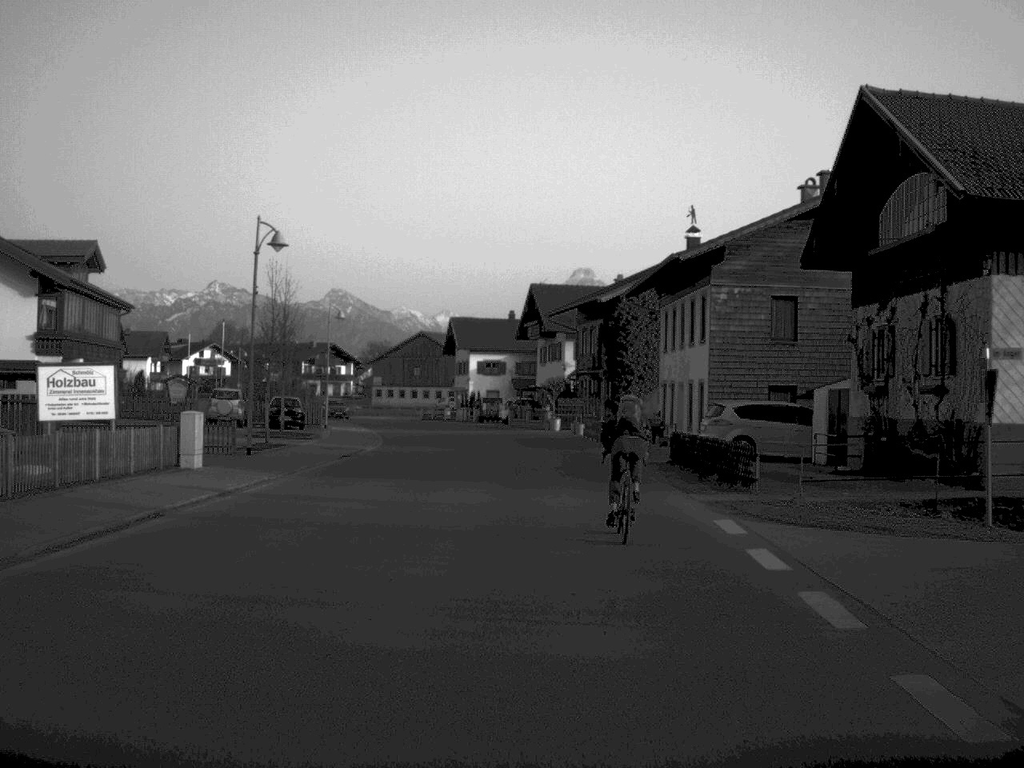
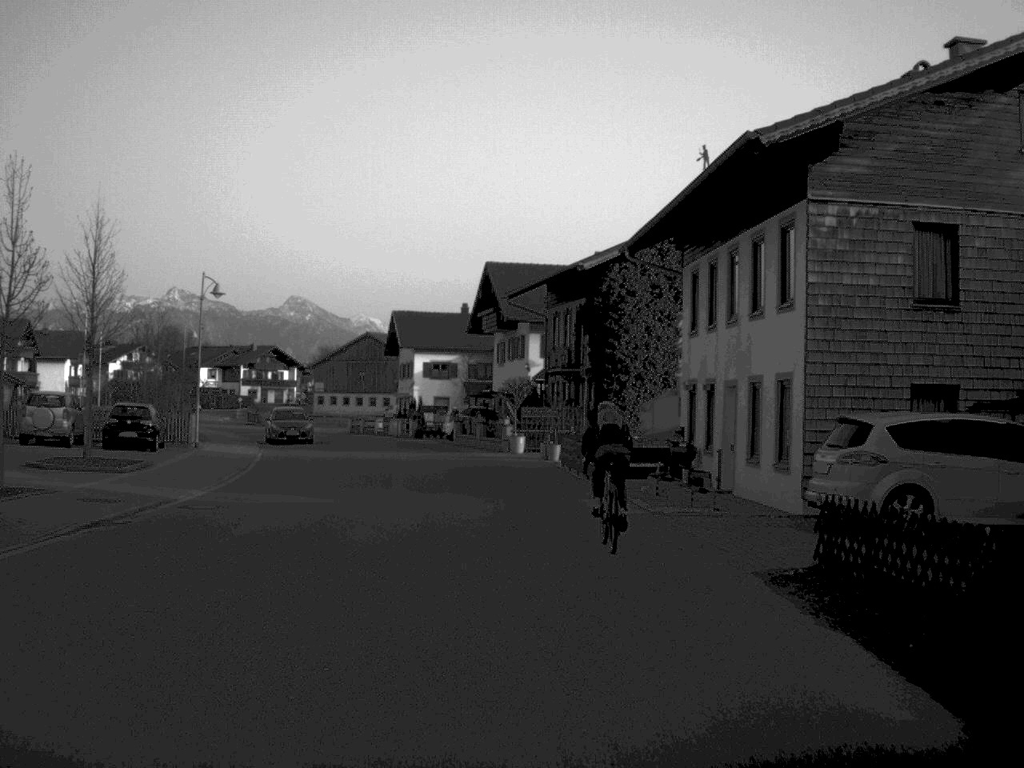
(+0.3, +17.4) m; +2°
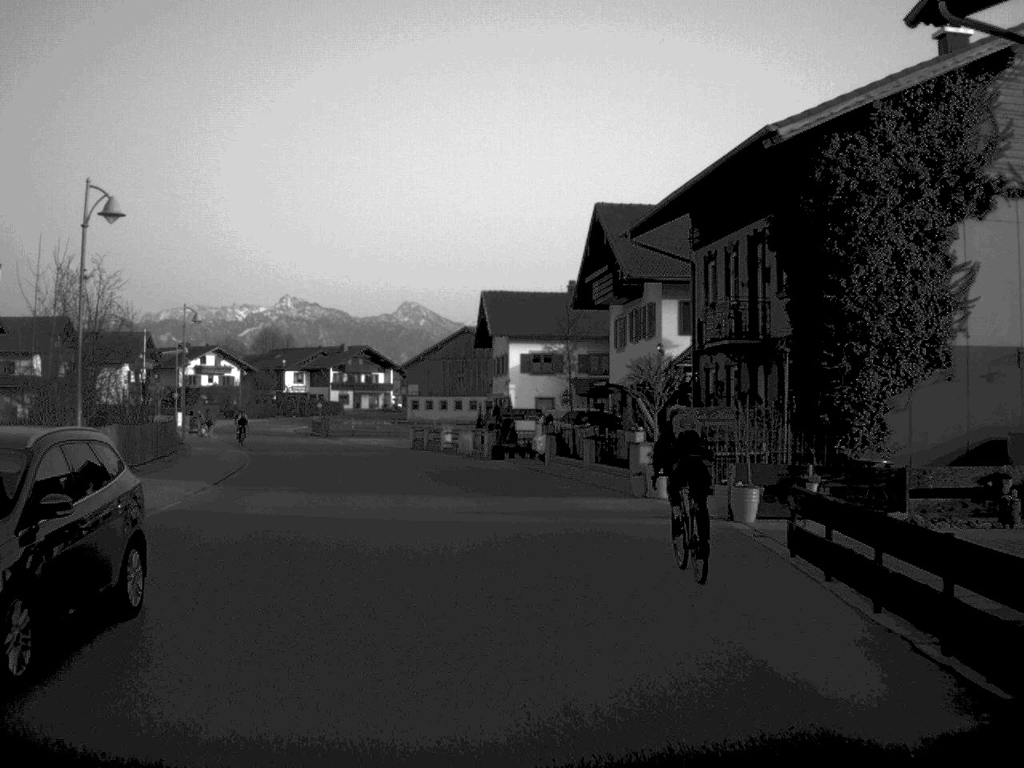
(-0.4, +19.8) m; -5°
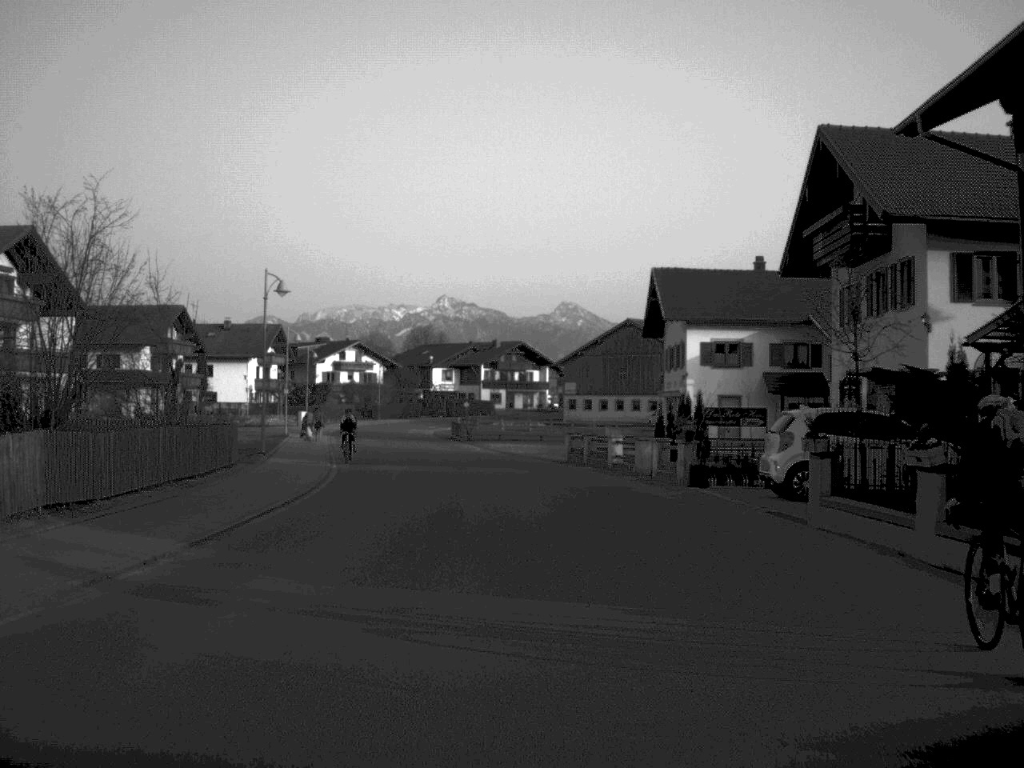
(-0.9, +13.1) m; -7°
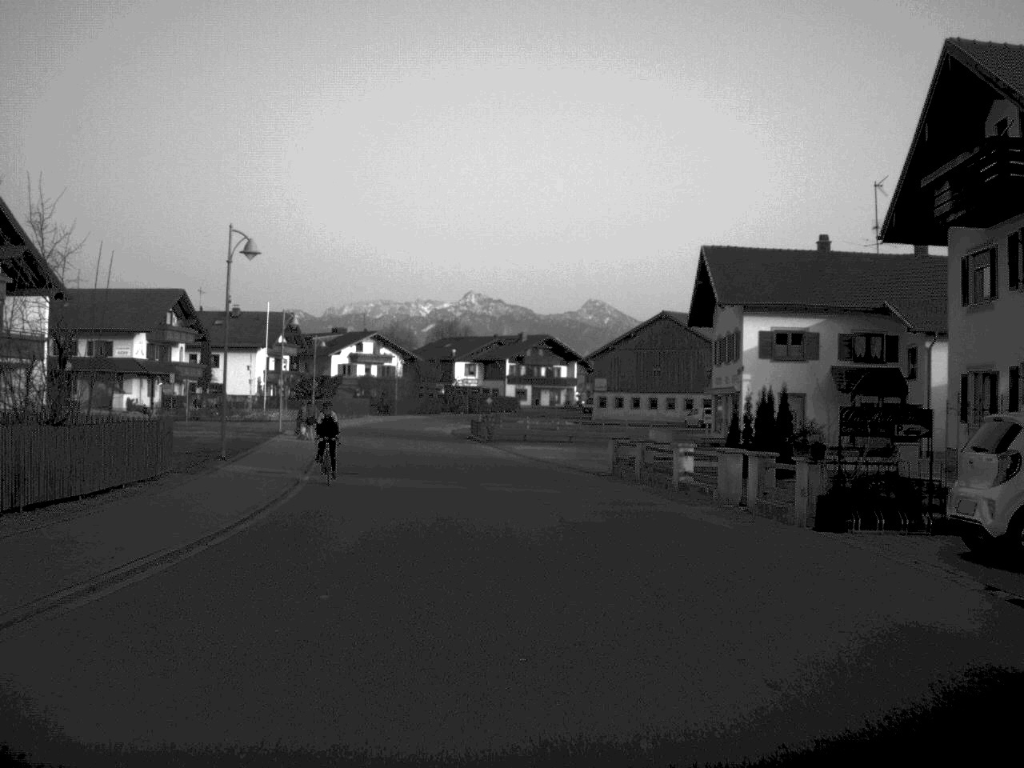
(-0.1, +8.6) m; -1°
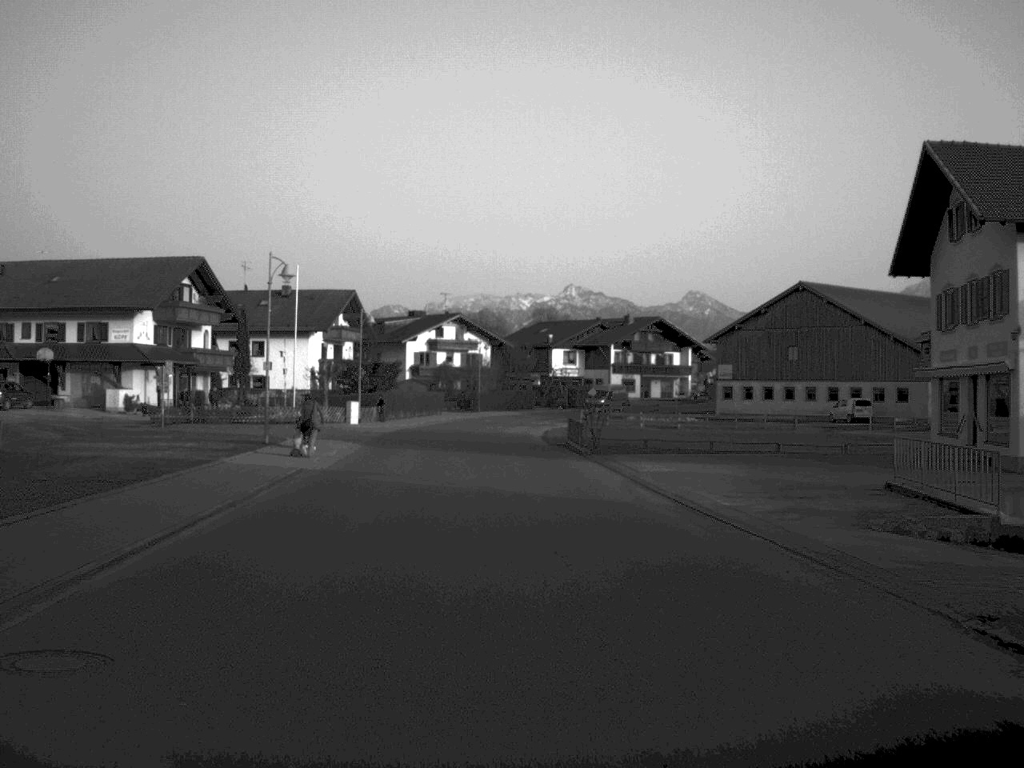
(-0.6, +21.7) m; -5°
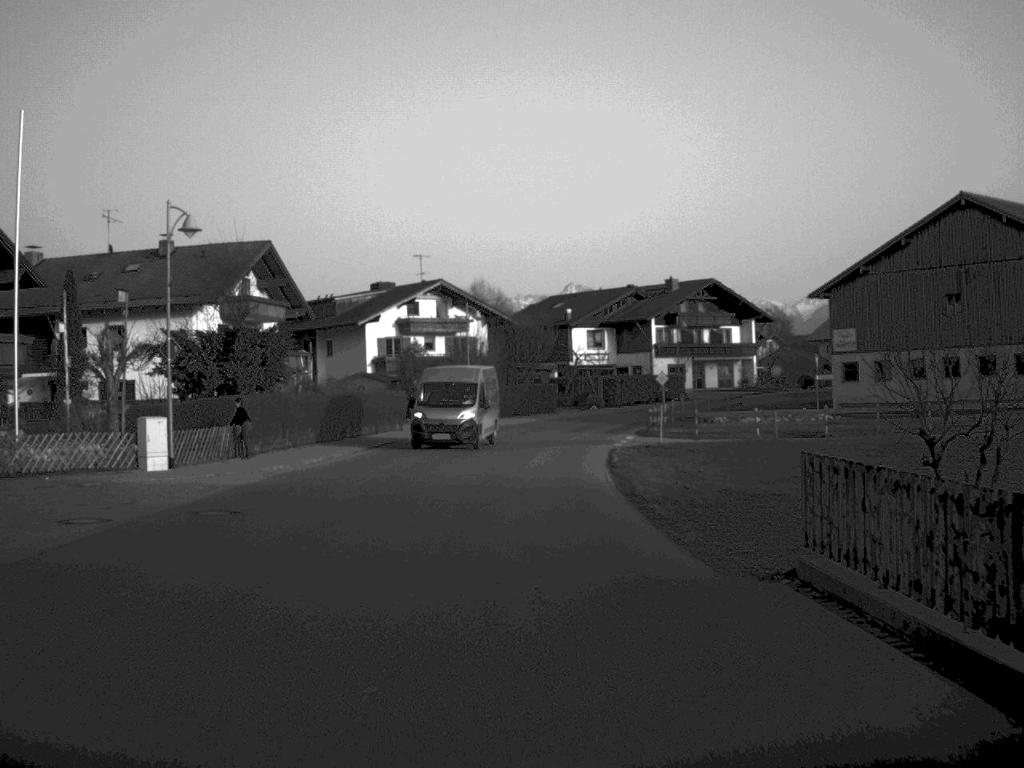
(-0.6, +38.6) m; 0°
